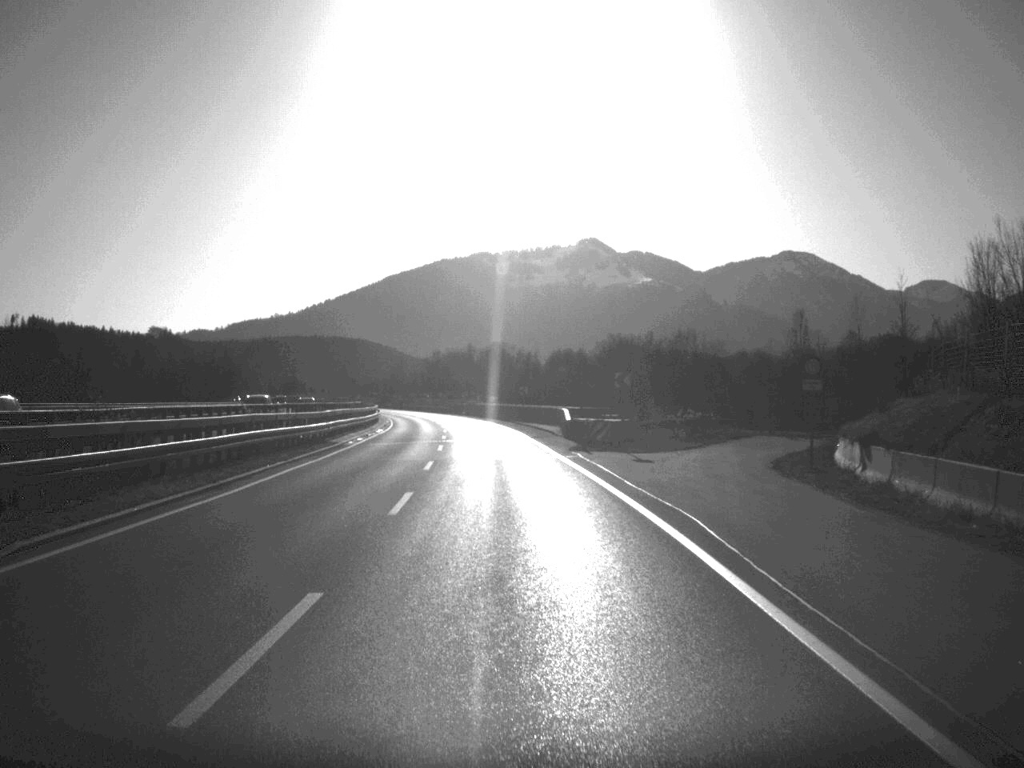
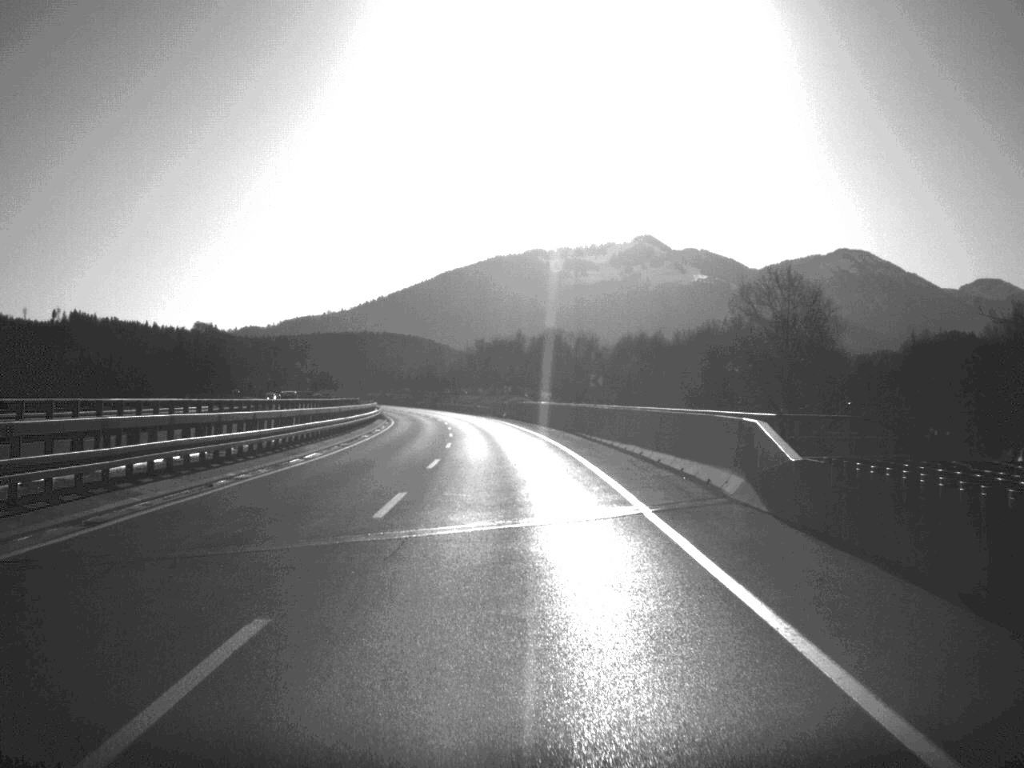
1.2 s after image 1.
(-0.8, +37.6) m; -2°
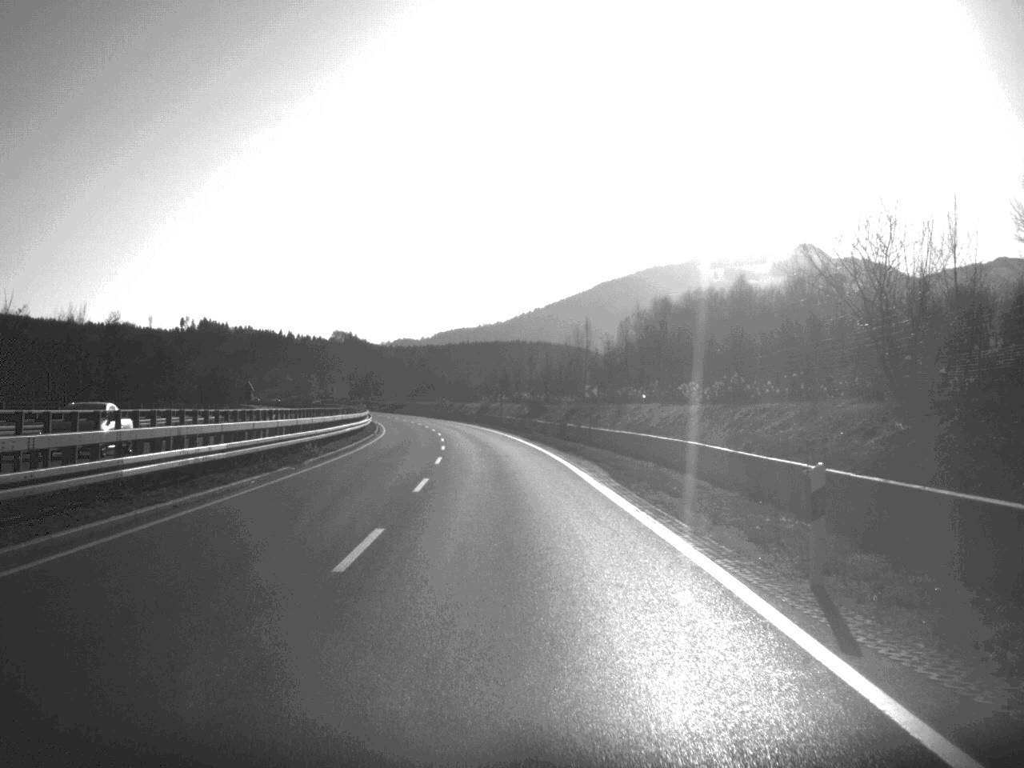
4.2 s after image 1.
(-5.6, +99.6) m; -7°
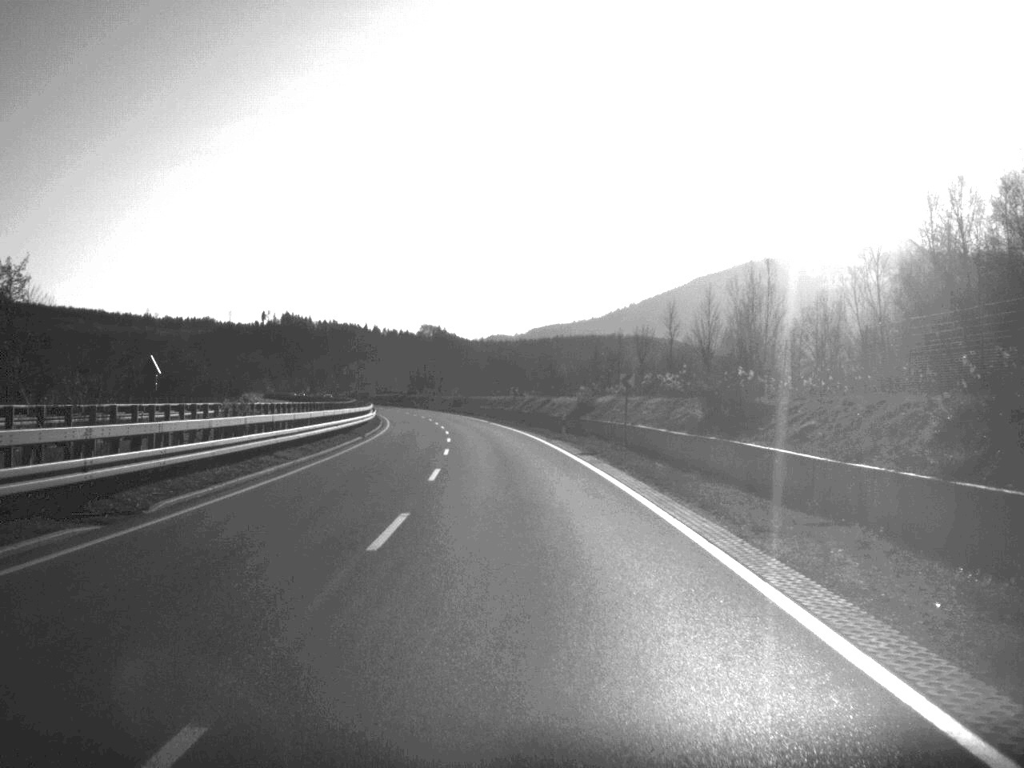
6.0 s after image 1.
(-2.2, +58.4) m; -4°
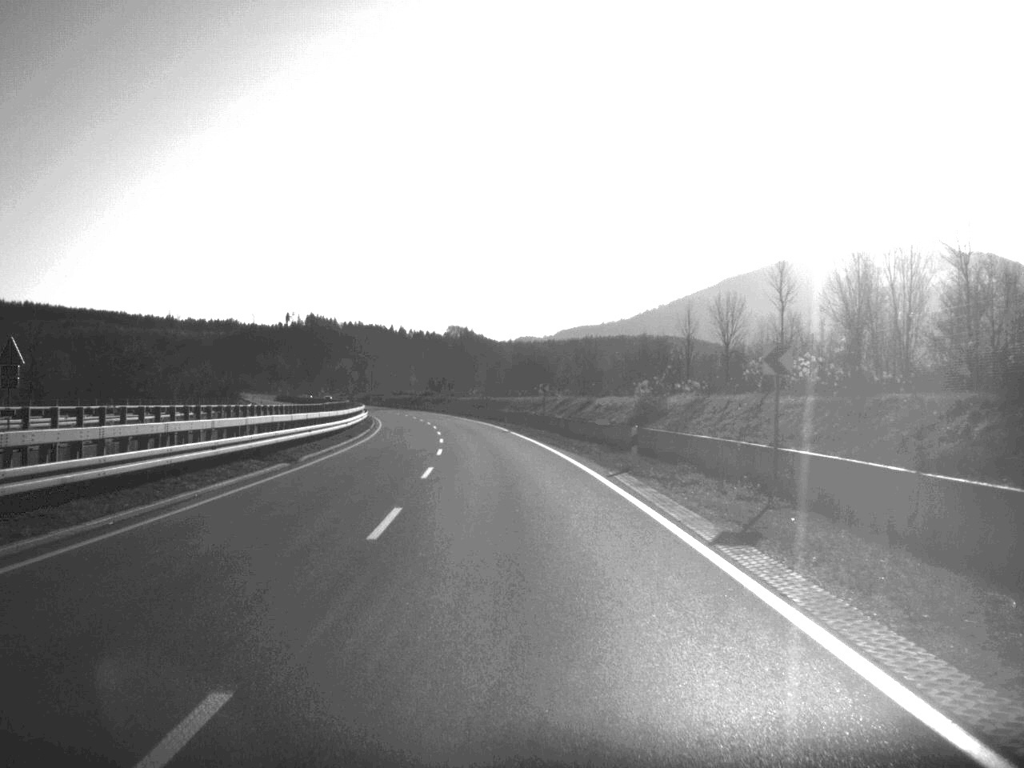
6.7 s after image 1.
(-0.3, +23.0) m; -1°
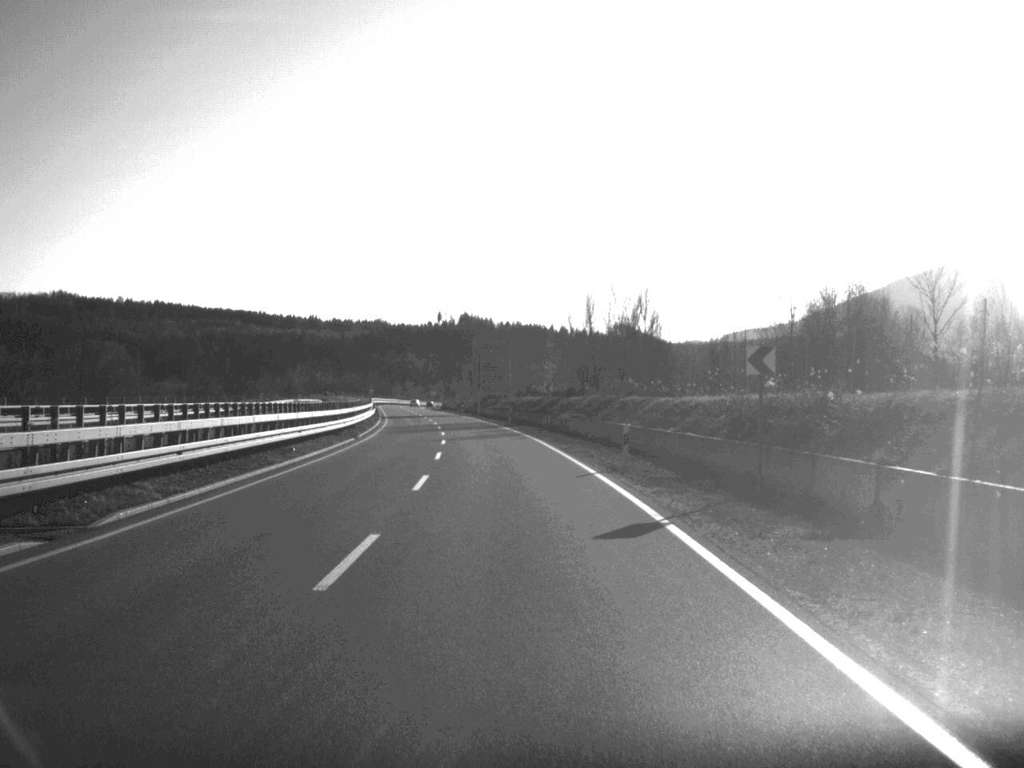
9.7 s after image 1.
(-6.4, +99.1) m; -7°
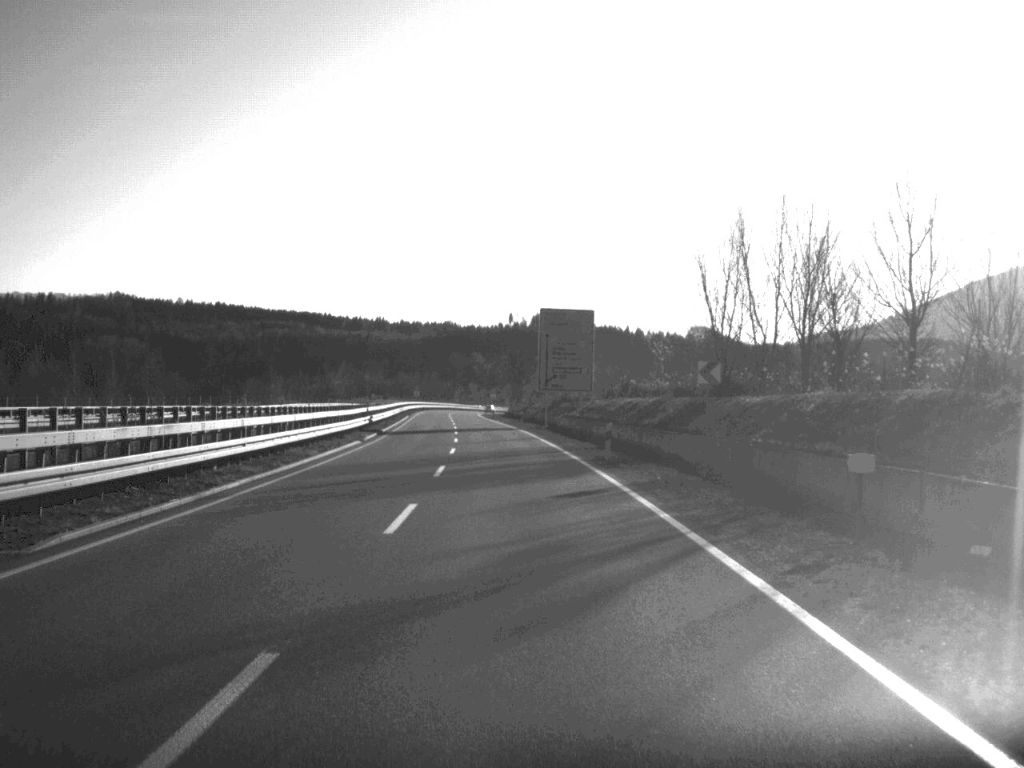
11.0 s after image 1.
(-1.2, +43.2) m; -3°
